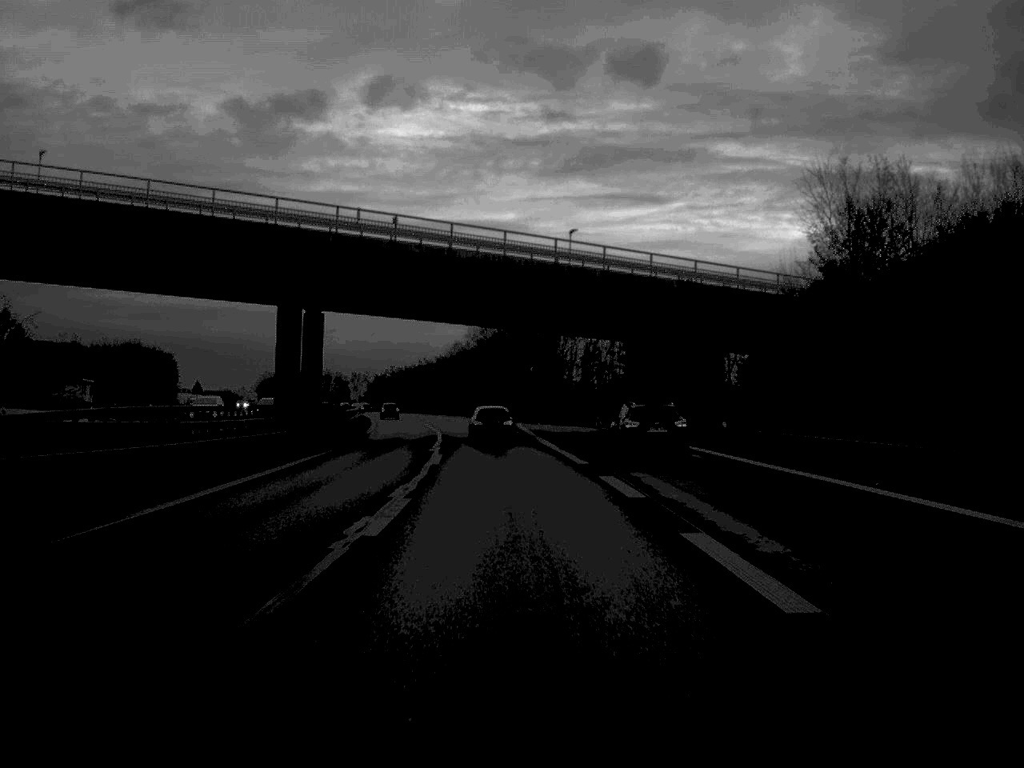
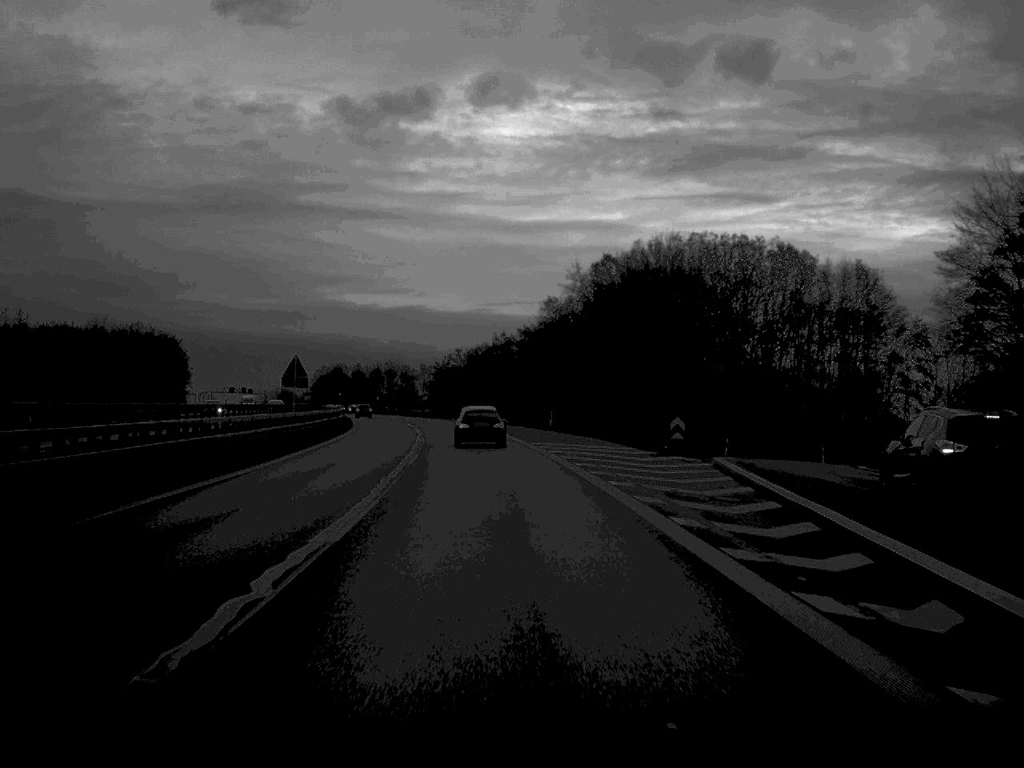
(-3.2, +74.1) m; -5°
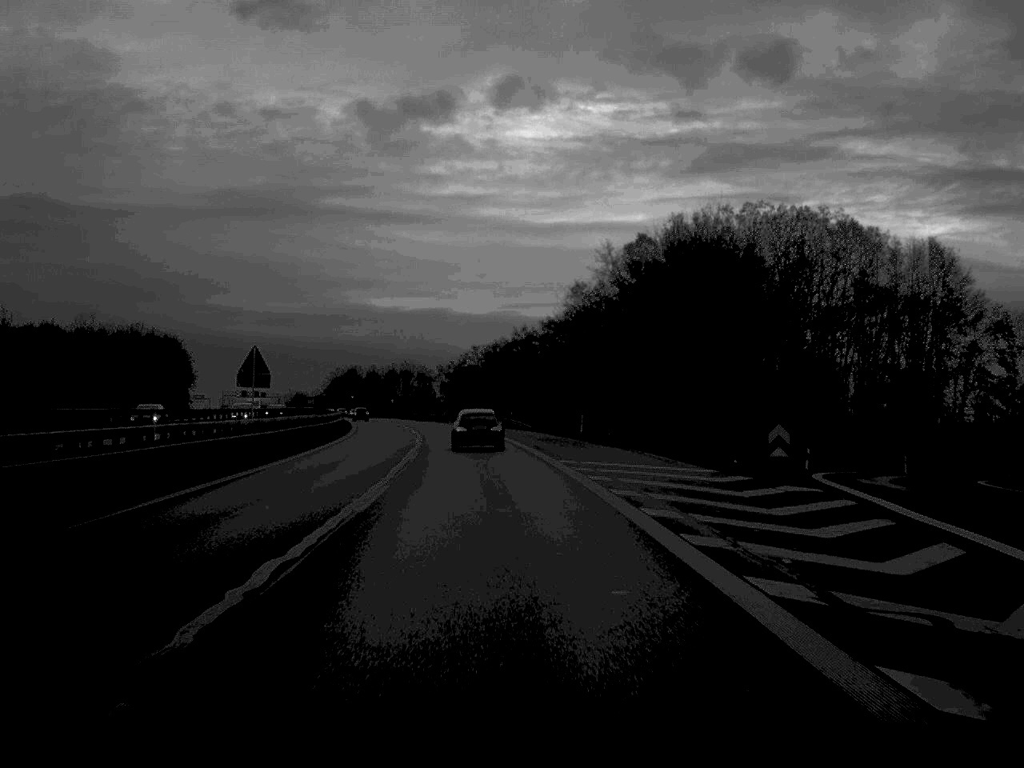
(-0.1, +13.6) m; -1°
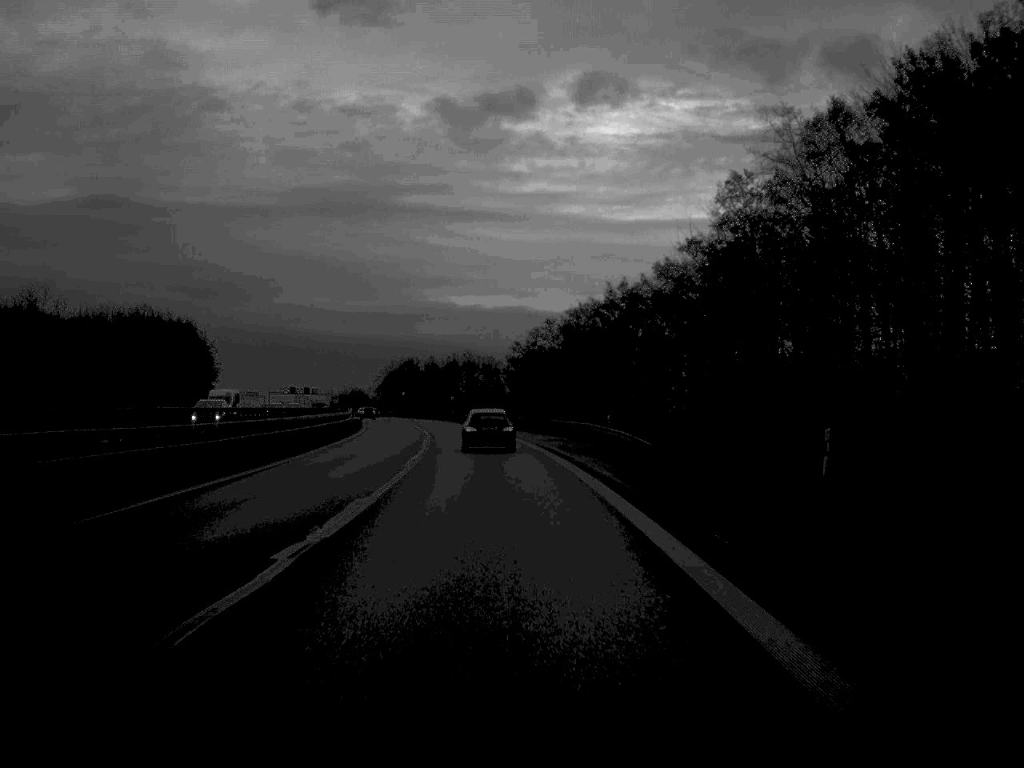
(-1.2, +40.5) m; -3°
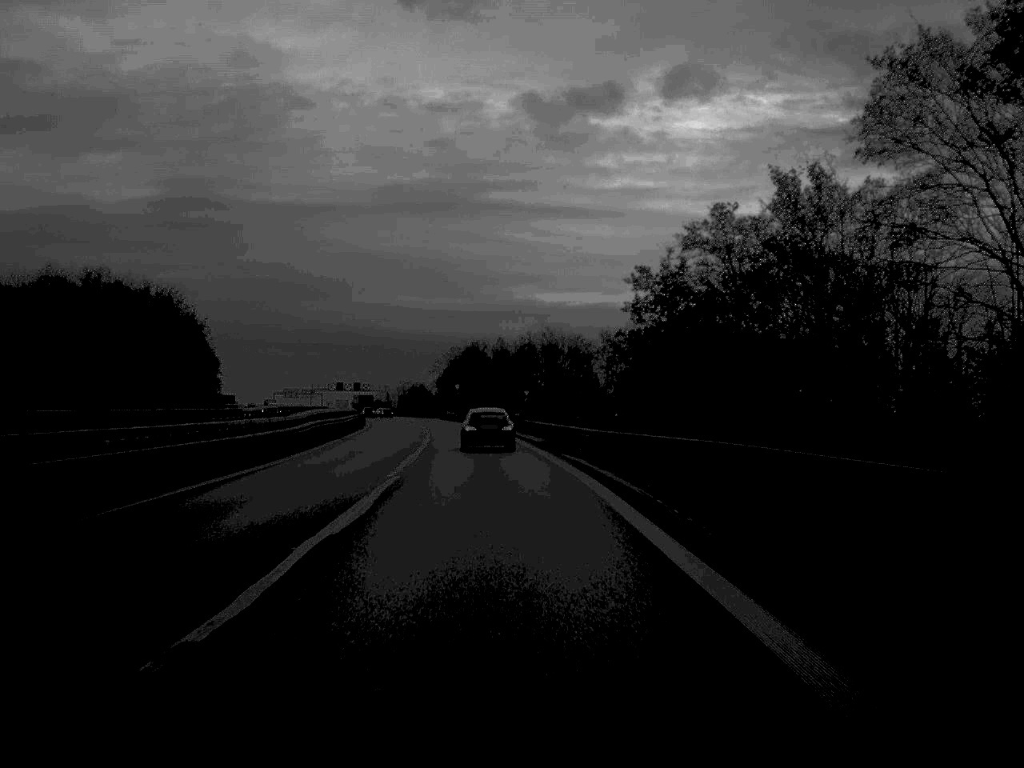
(-1.9, +54.7) m; -4°
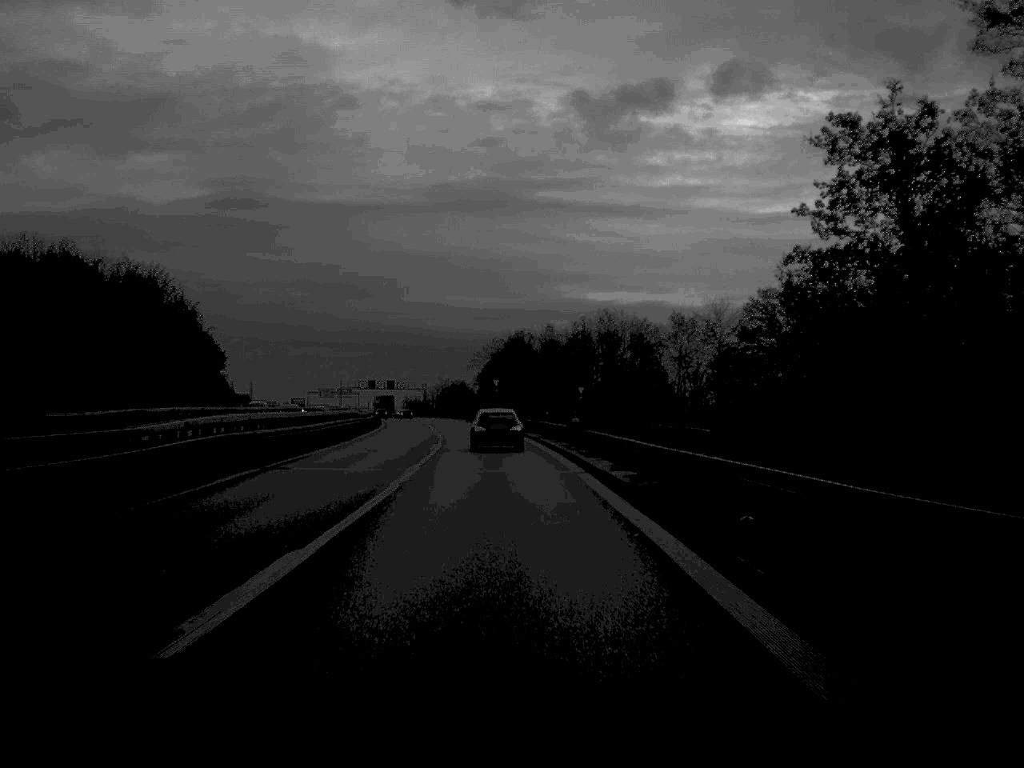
(-0.5, +25.8) m; -2°
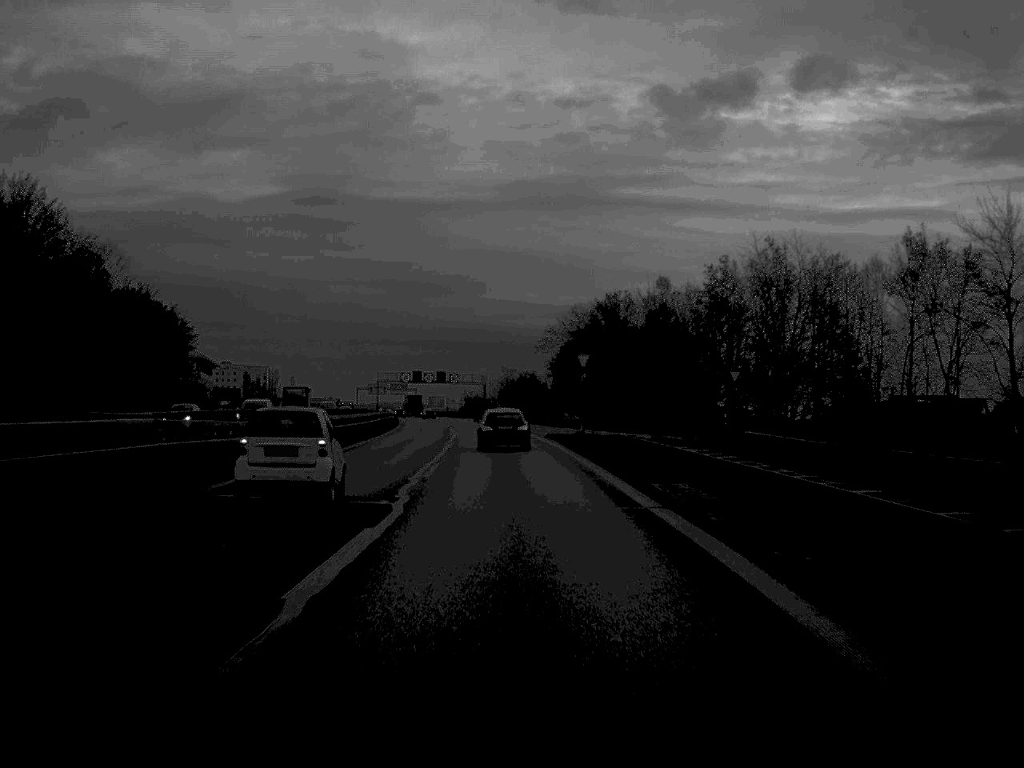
(-1.7, +52.5) m; -3°
